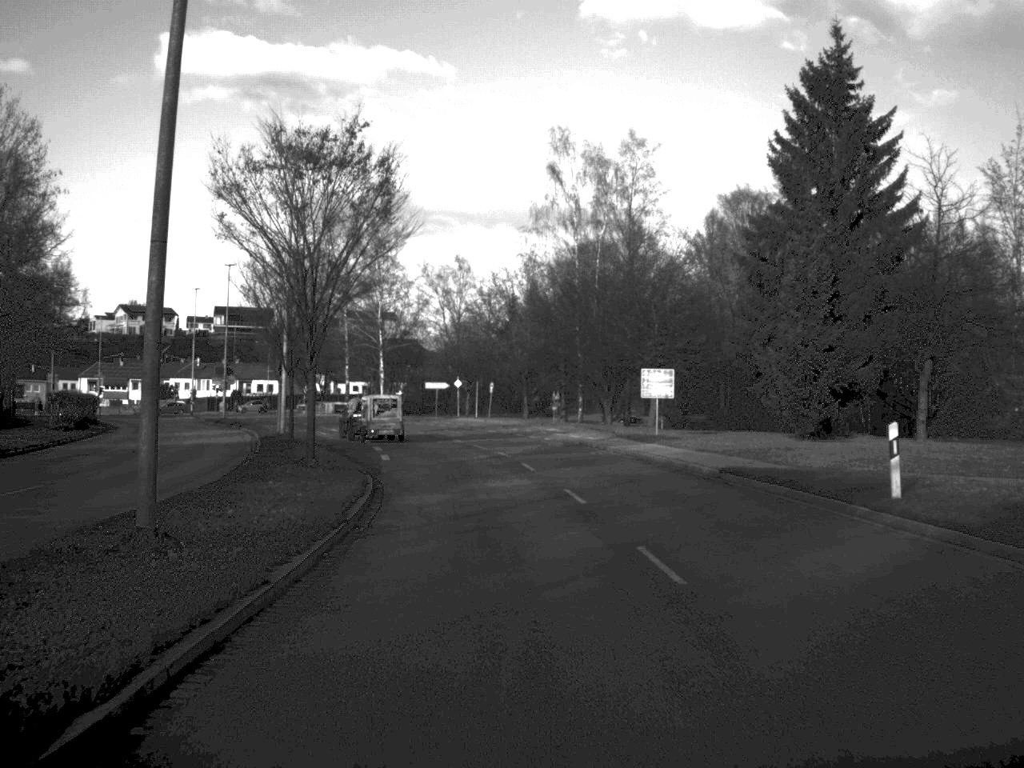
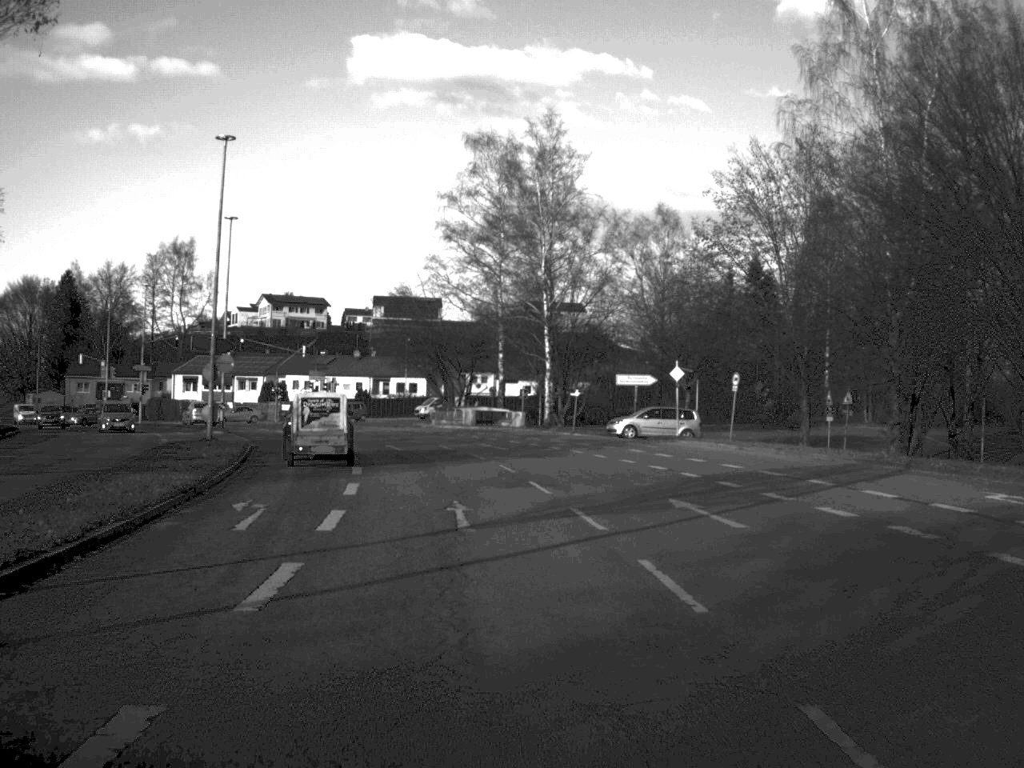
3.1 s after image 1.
(-3.1, +42.6) m; -9°
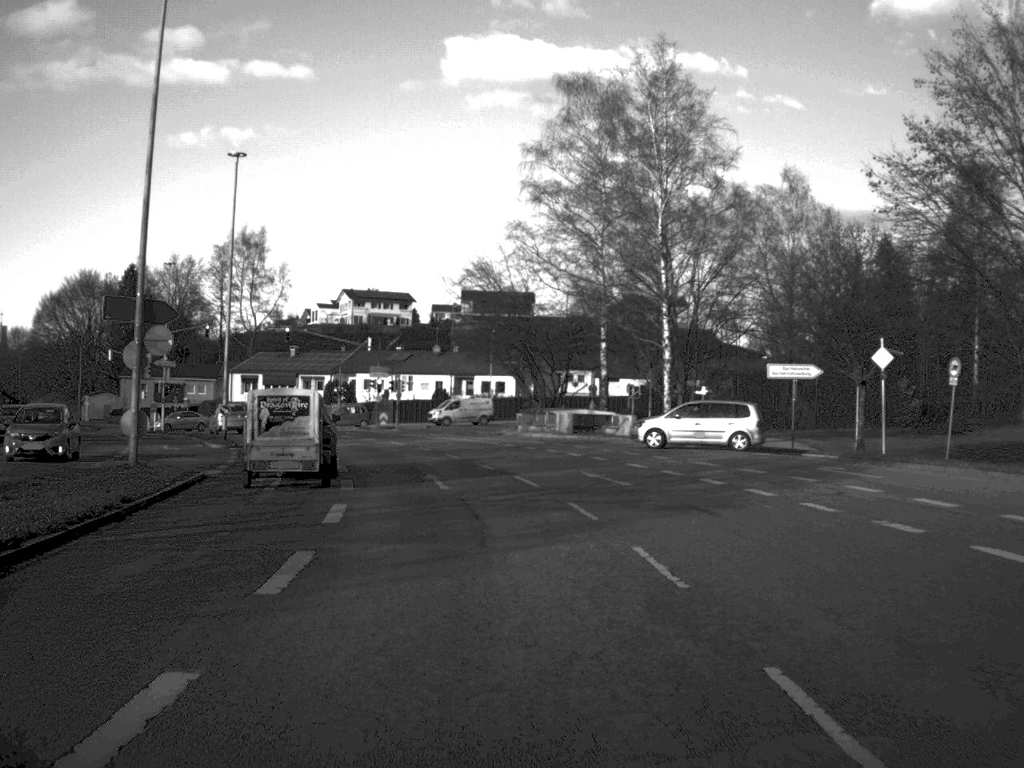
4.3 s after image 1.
(-0.7, +17.1) m; -4°
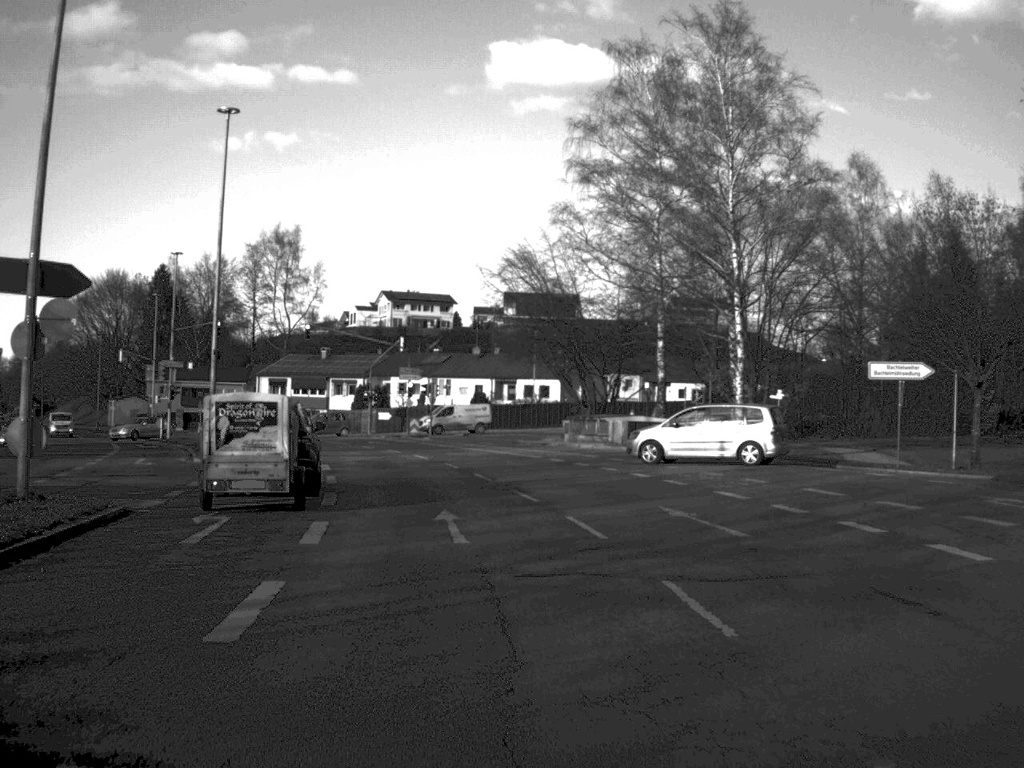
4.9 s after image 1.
(-0.1, +7.9) m; -2°
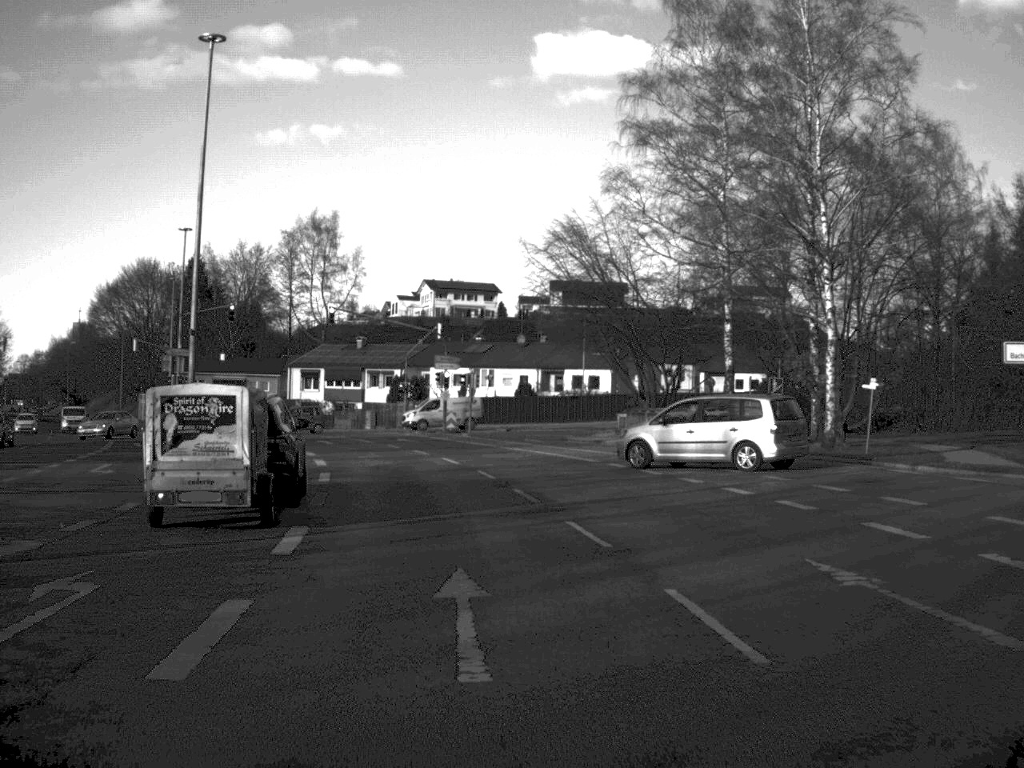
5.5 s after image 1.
(-0.1, +7.4) m; -2°
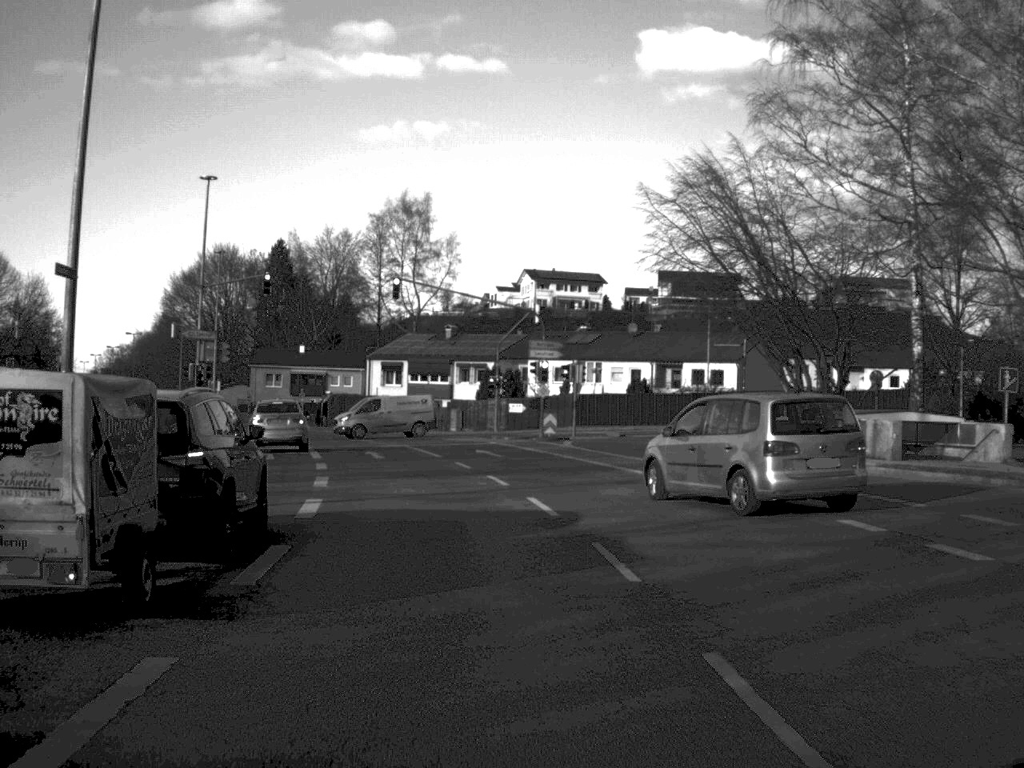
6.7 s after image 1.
(-0.6, +14.2) m; -5°
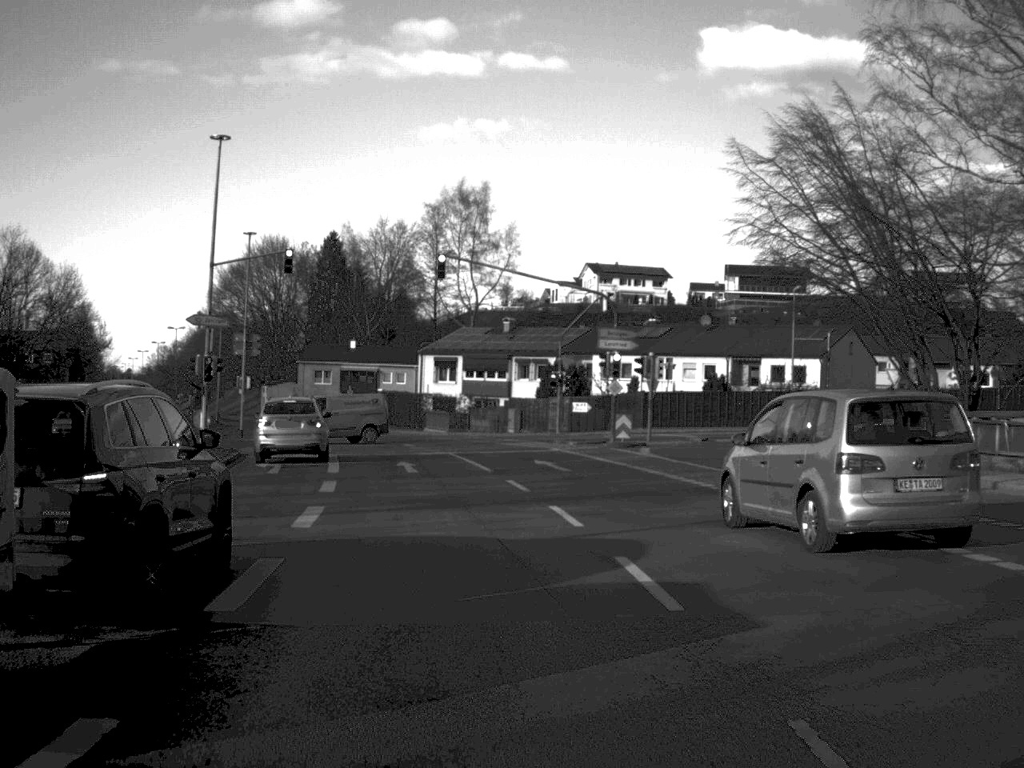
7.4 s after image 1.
(-0.2, +7.5) m; -3°
